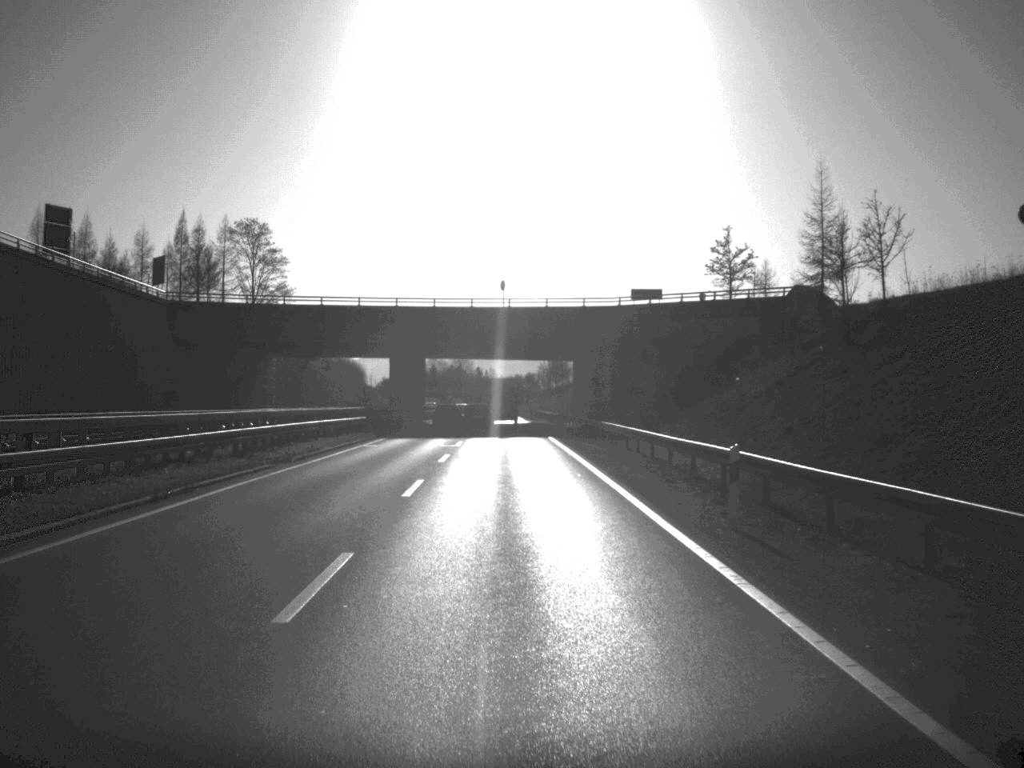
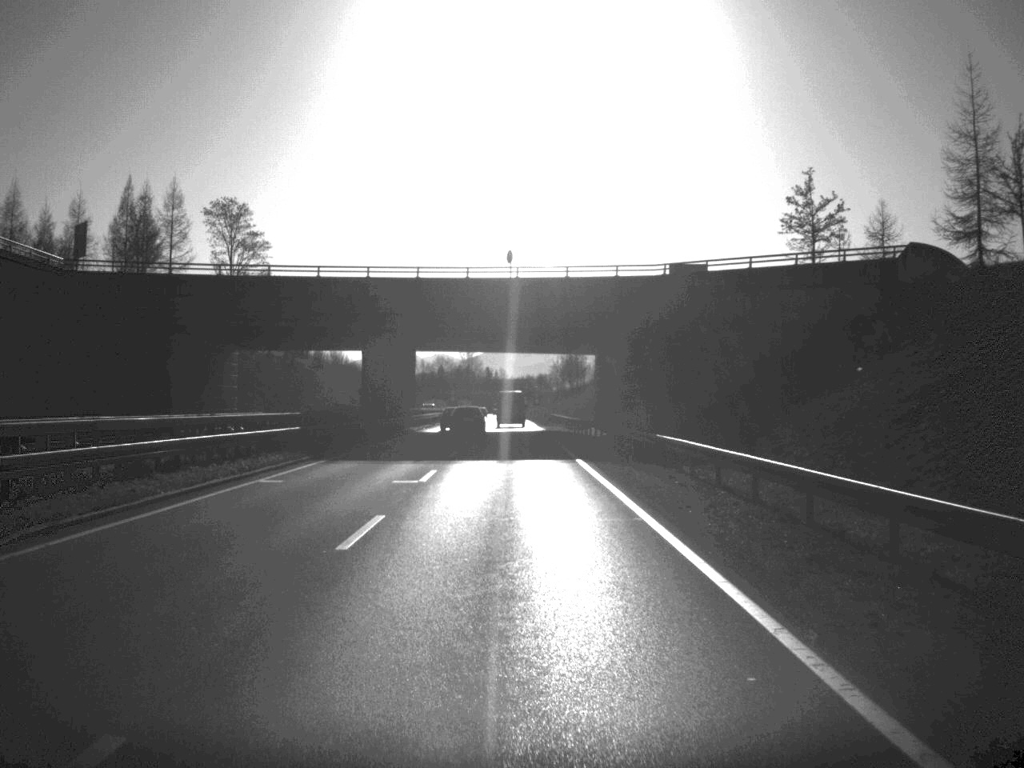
(-0.1, +19.0) m; -1°
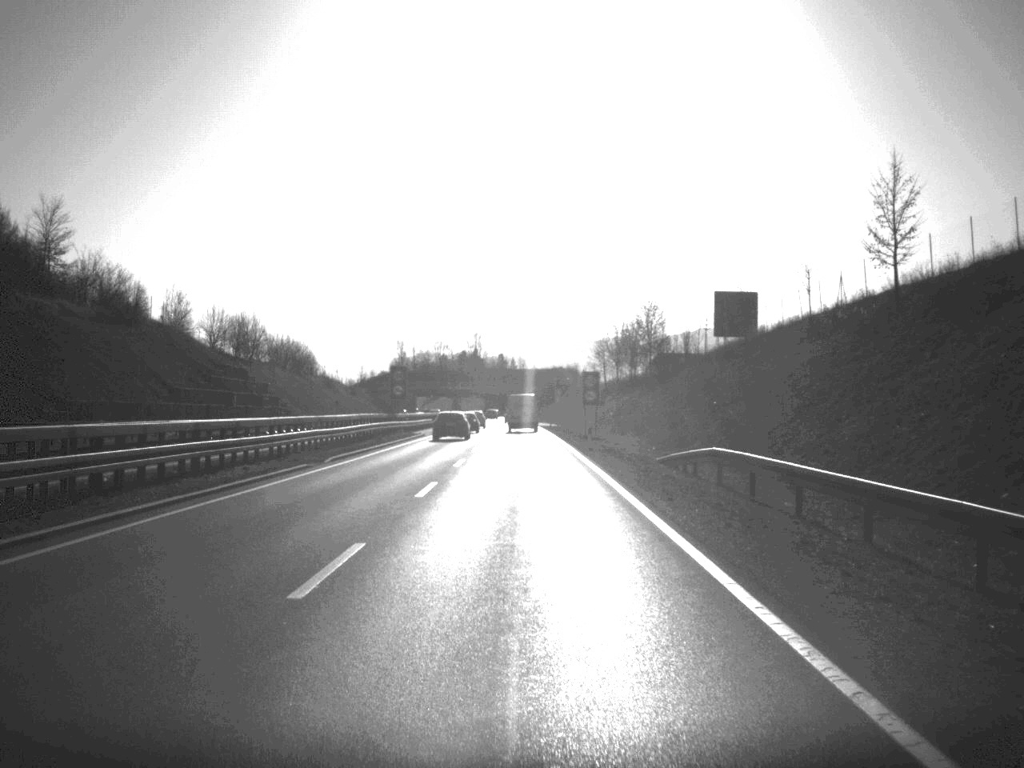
(-1.0, +97.3) m; -1°
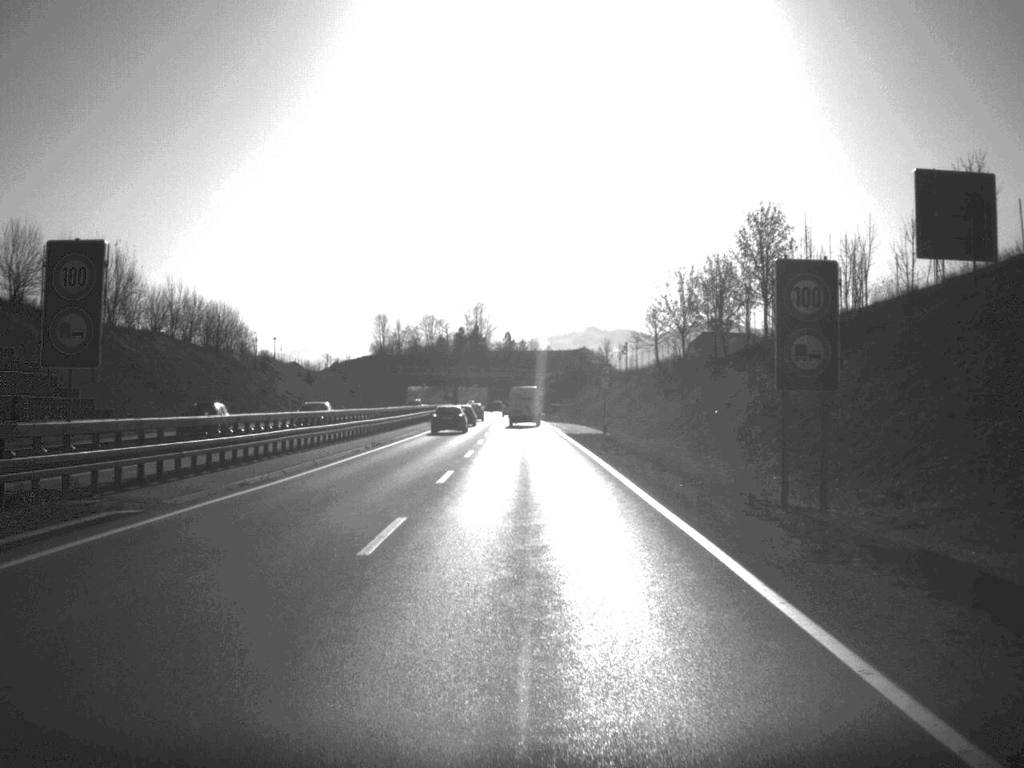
(-0.3, +56.2) m; -1°
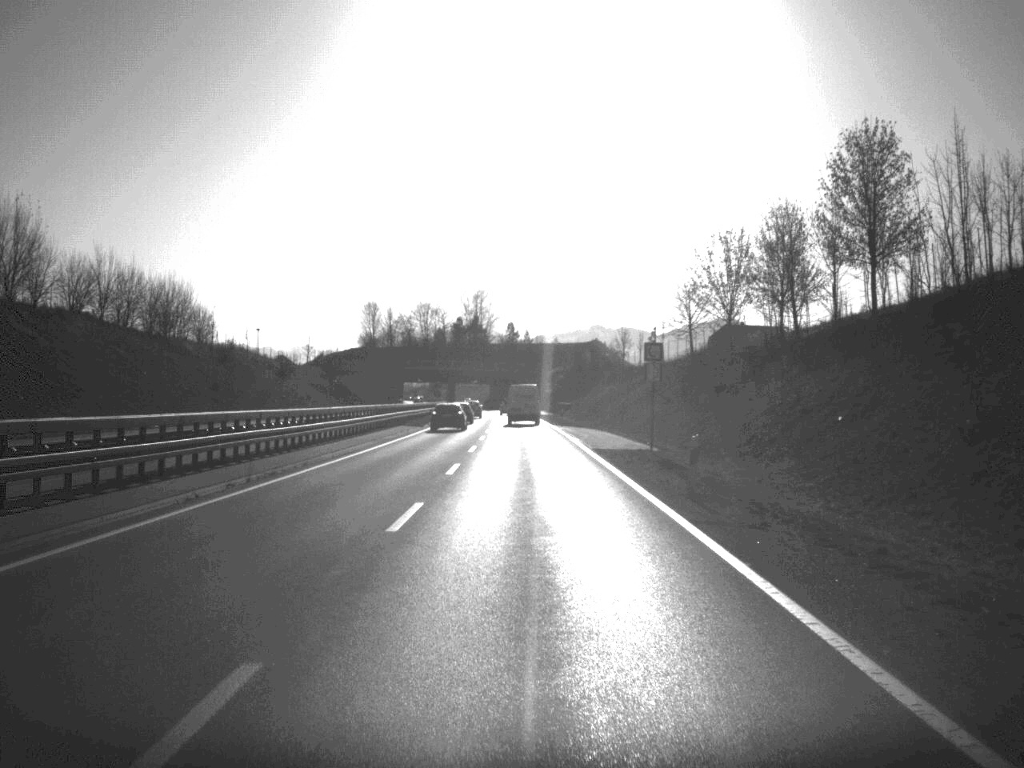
(0.0, +21.2) m; 0°
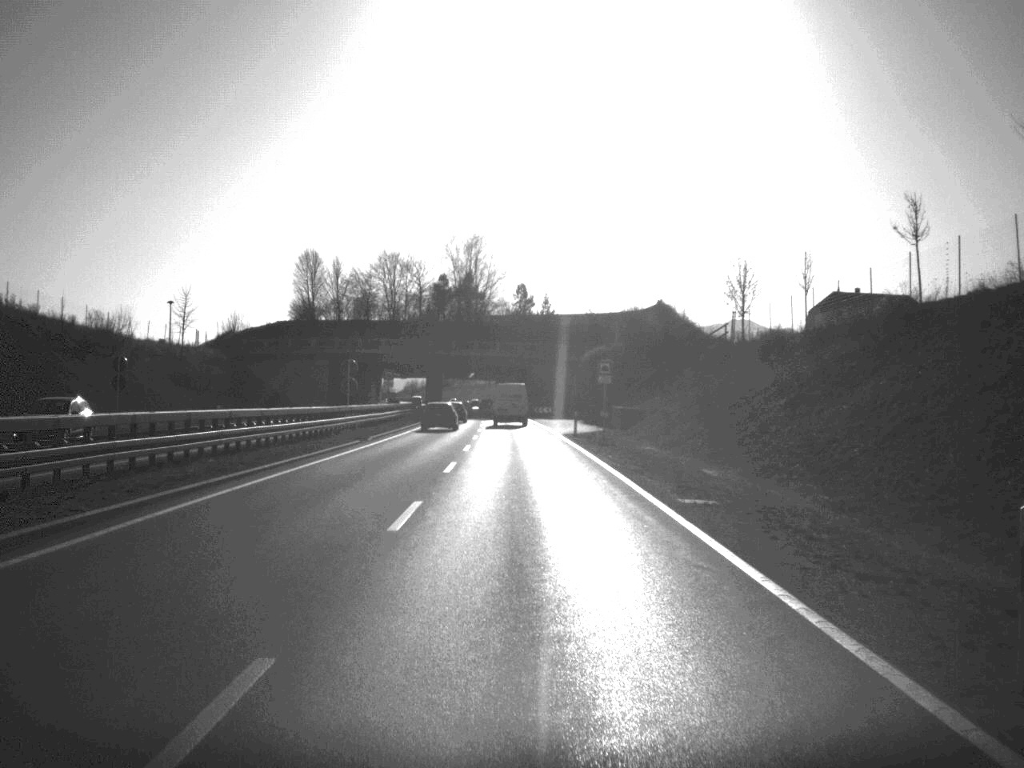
(-0.4, +70.7) m; -1°
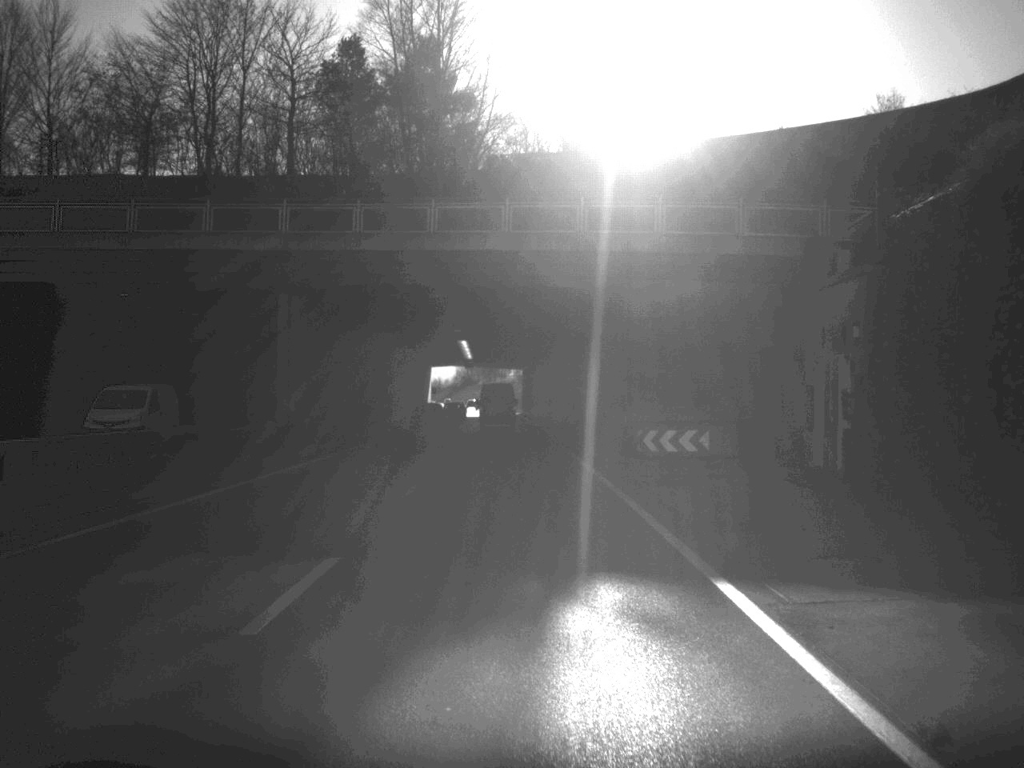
(-1.2, +89.2) m; -2°
